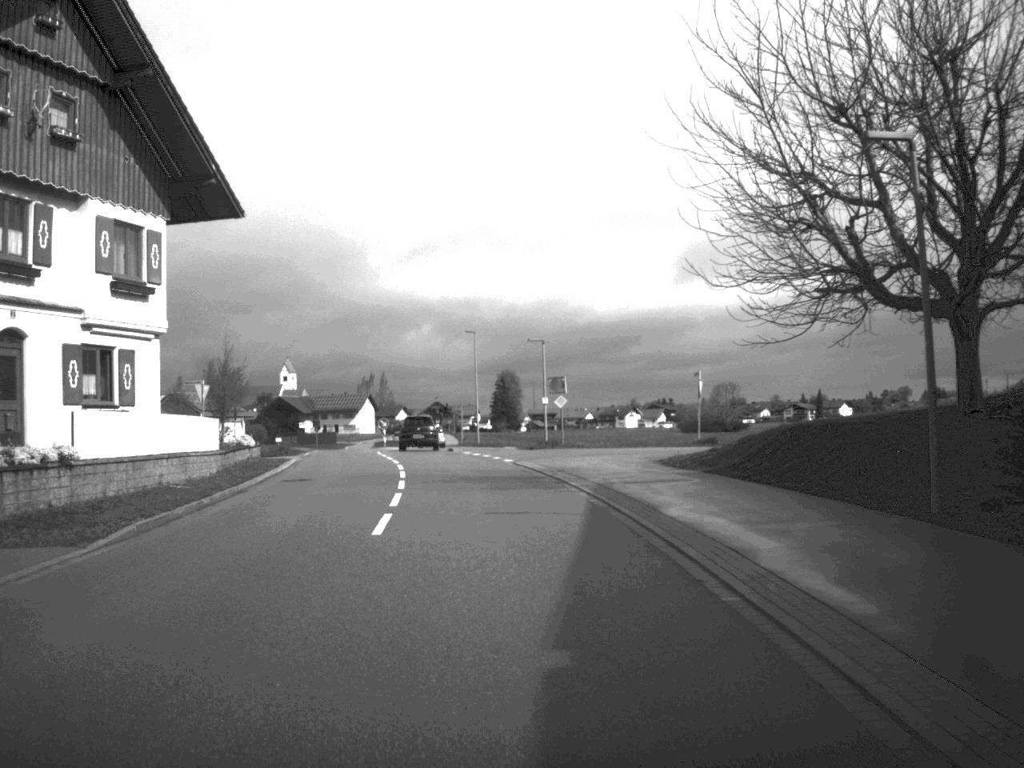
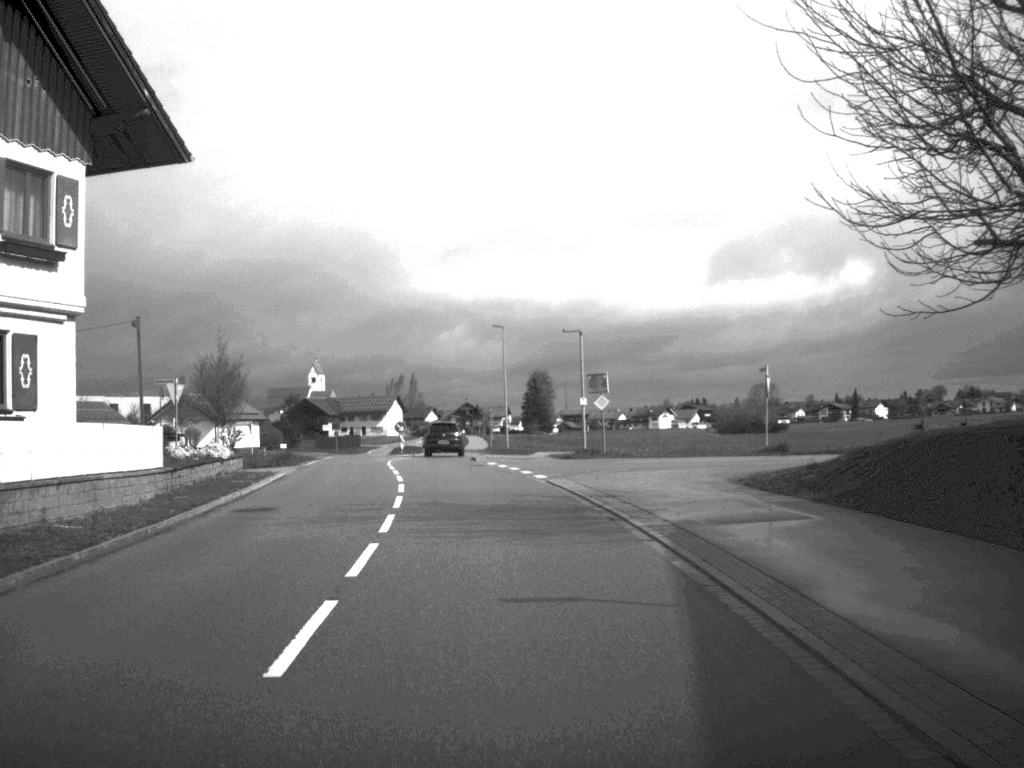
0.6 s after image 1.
(-0.1, +7.8) m; -1°
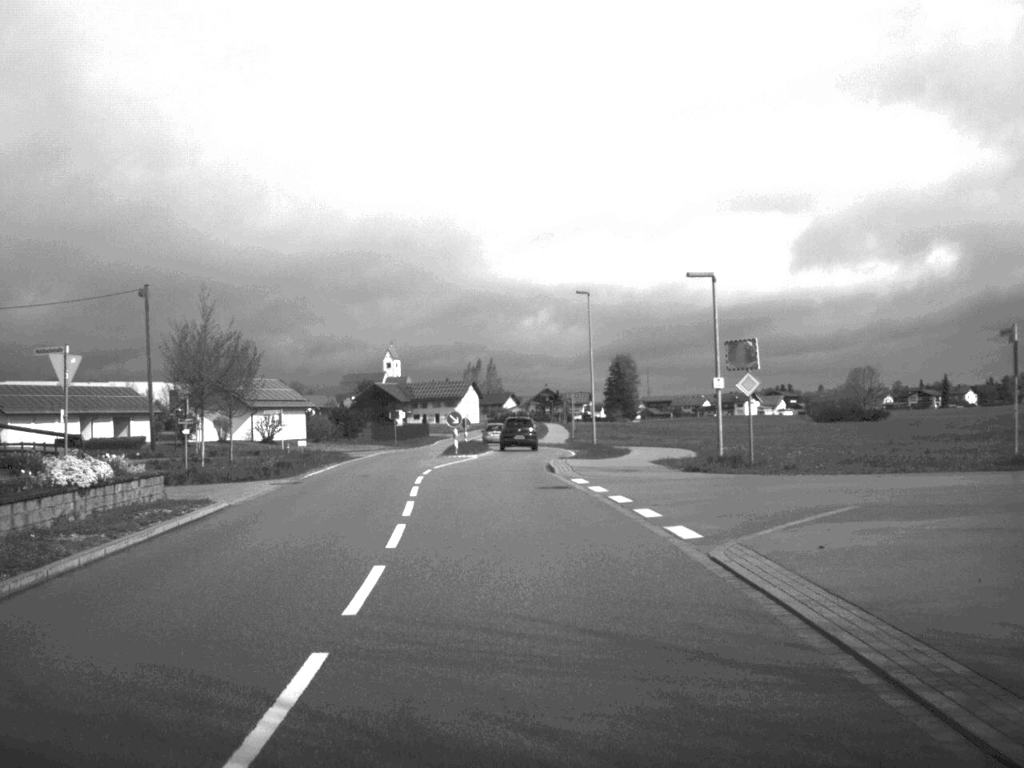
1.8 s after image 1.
(-0.5, +15.8) m; -4°
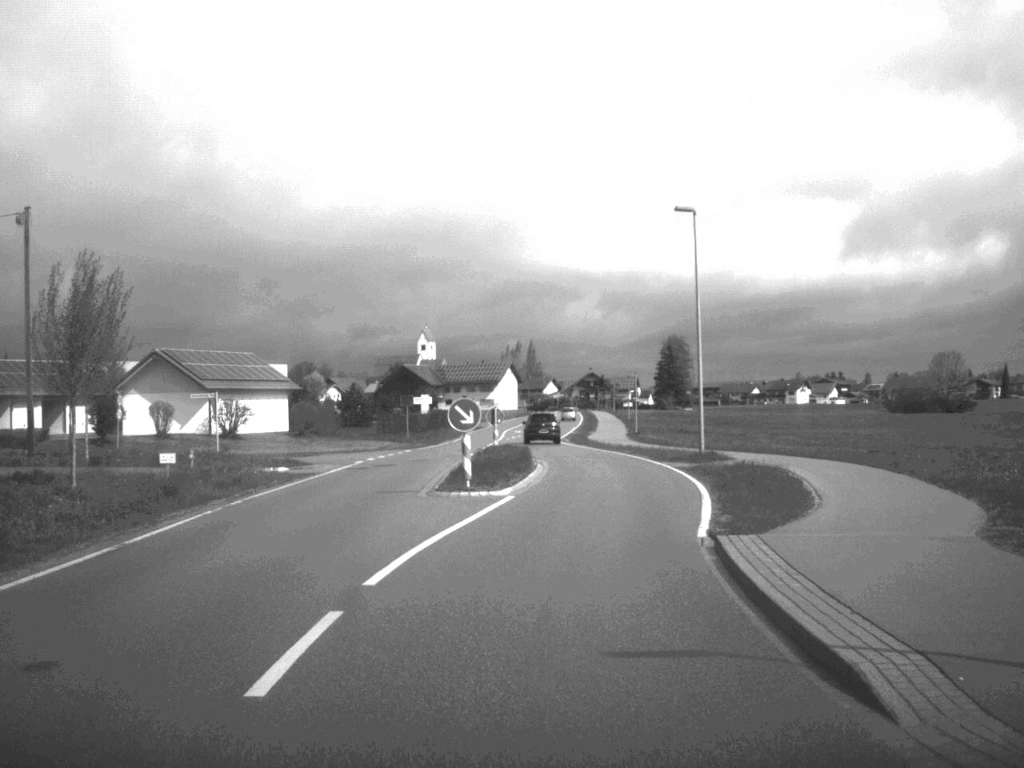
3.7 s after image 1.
(-0.8, +25.0) m; -2°
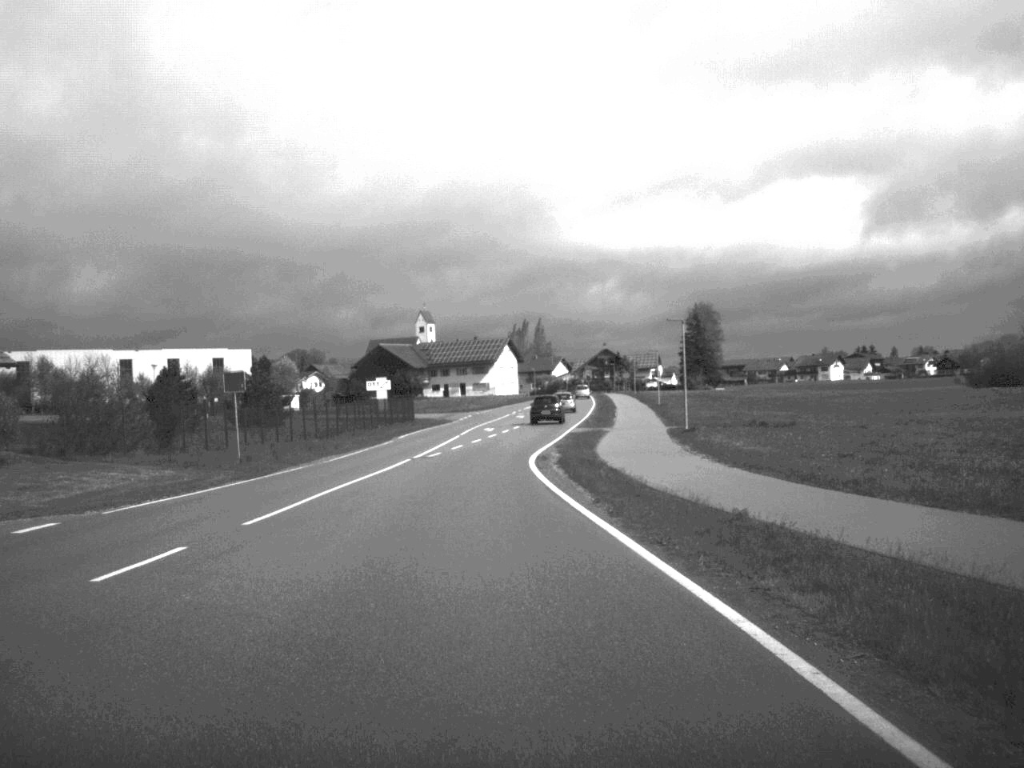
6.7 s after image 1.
(+1.9, +41.0) m; -1°
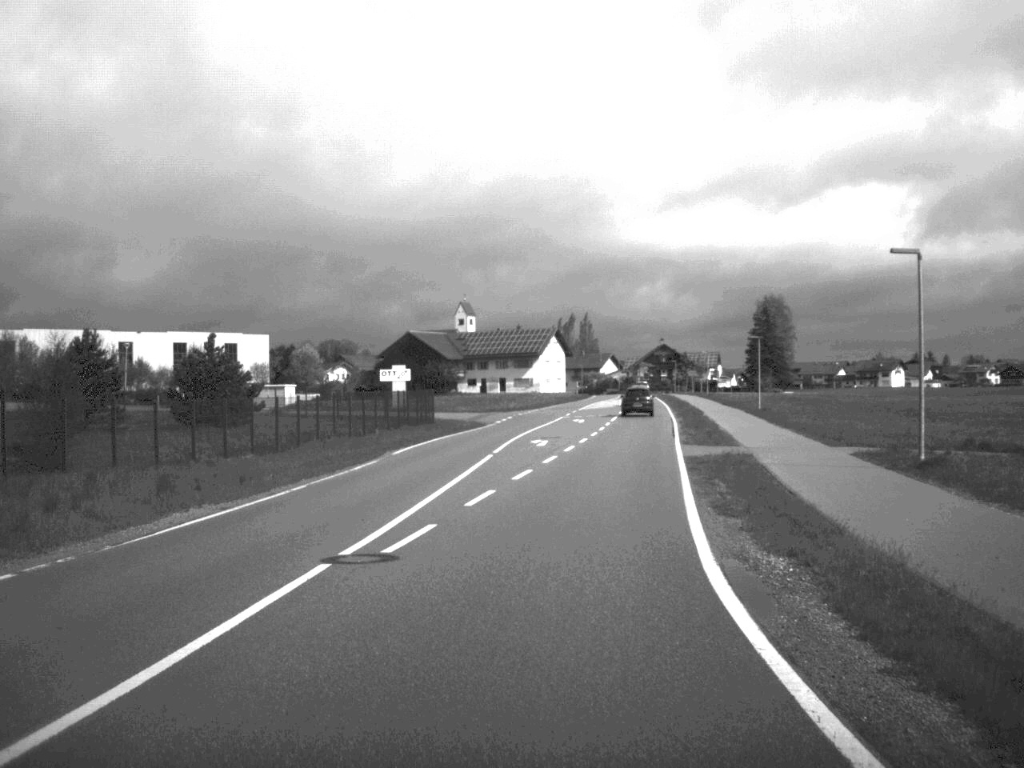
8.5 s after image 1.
(-1.0, +24.9) m; -1°
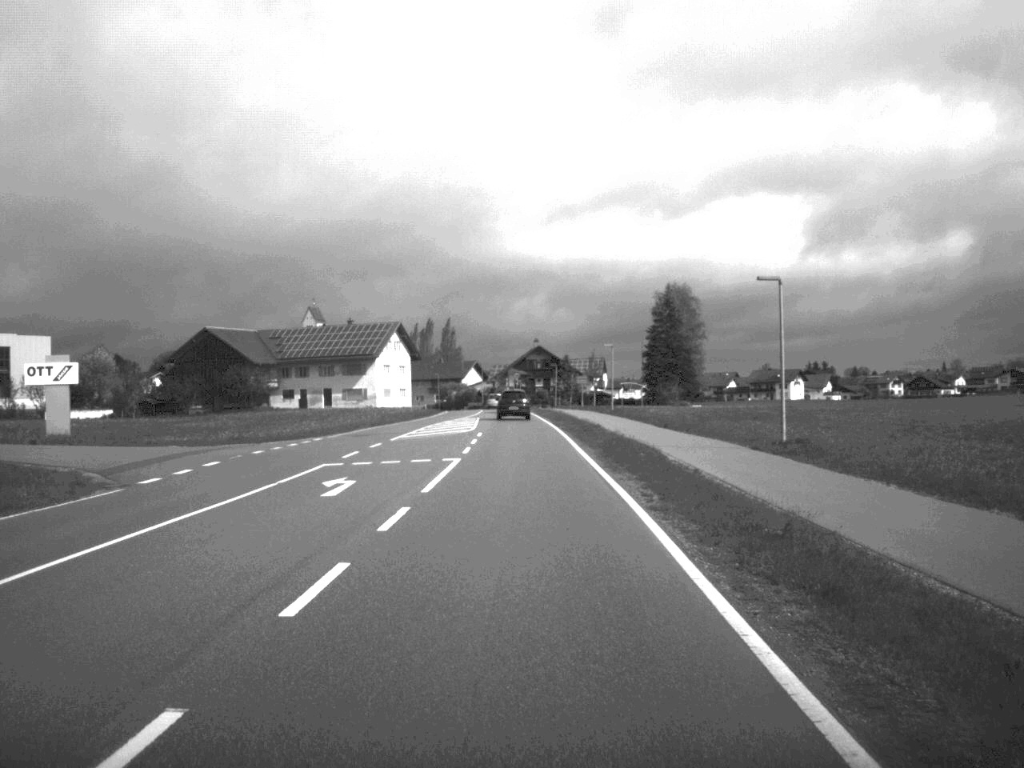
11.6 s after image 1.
(+3.5, +44.1) m; +5°
